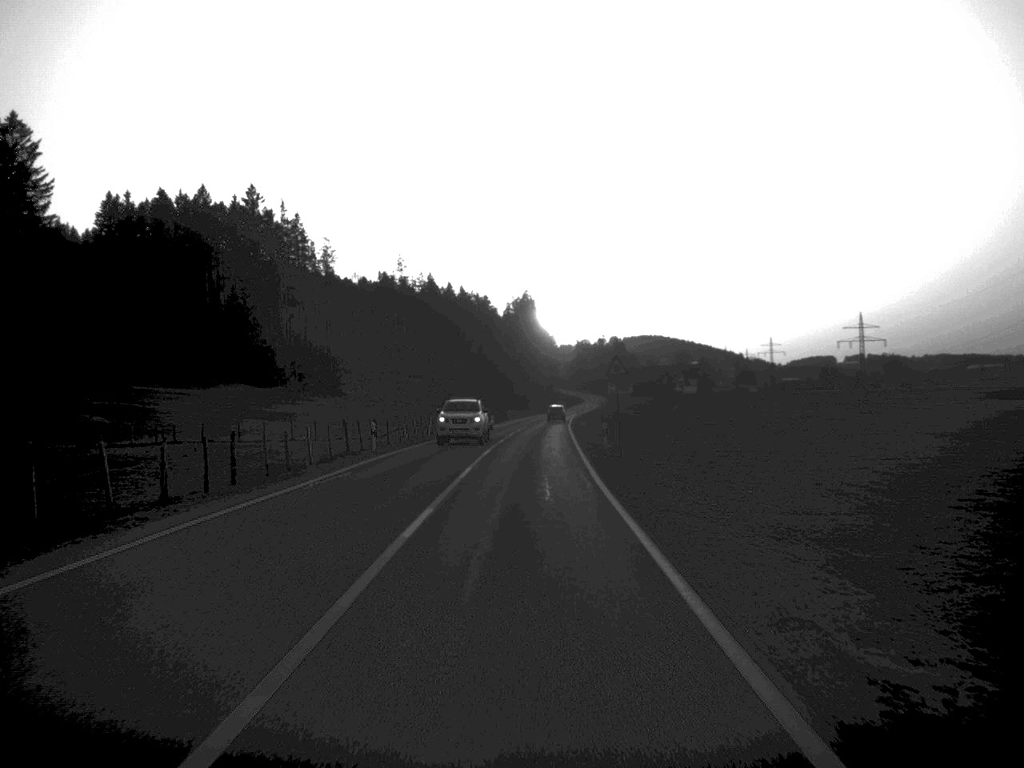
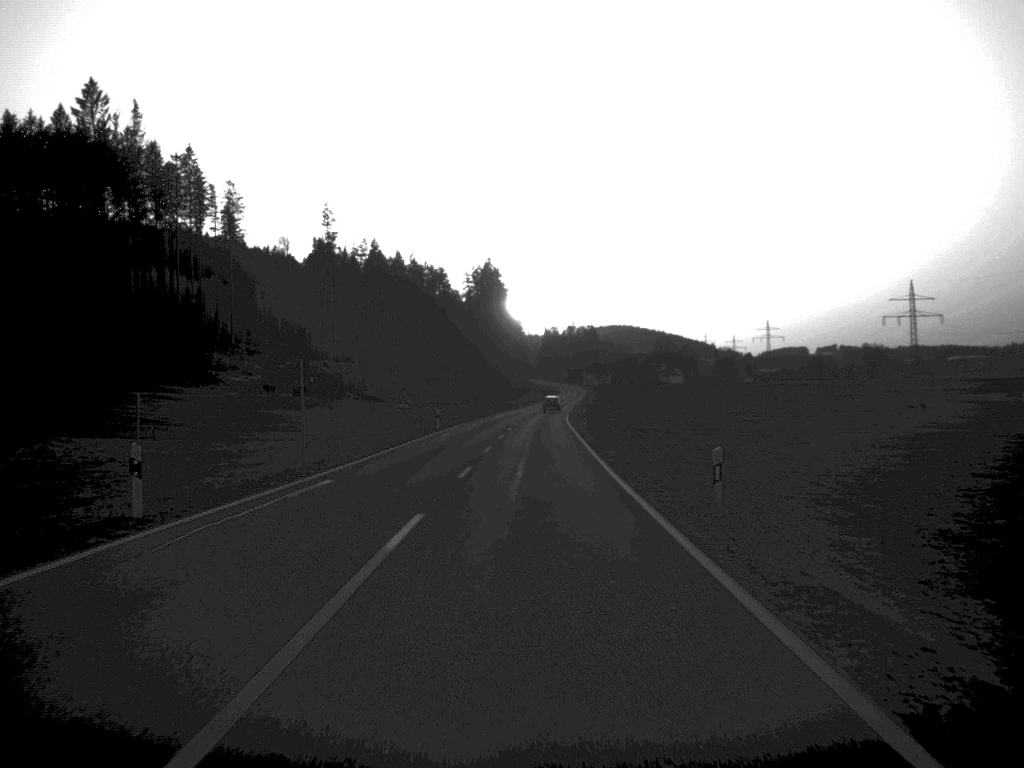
(+1.0, +75.9) m; +2°
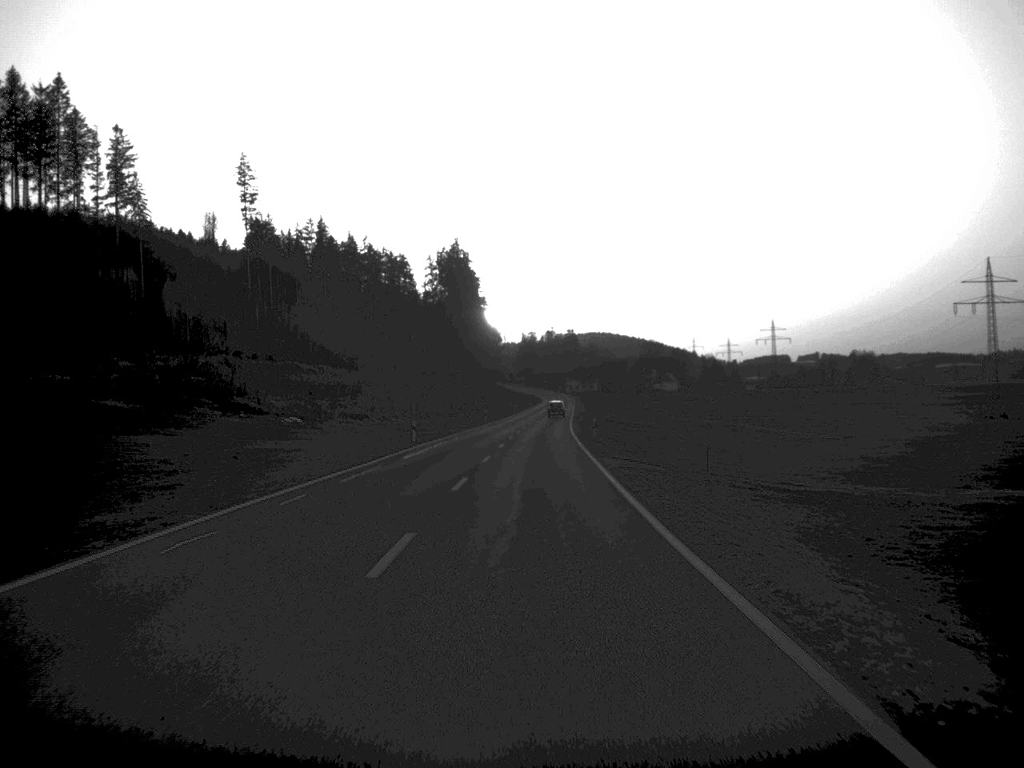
(+0.6, +61.4) m; +1°
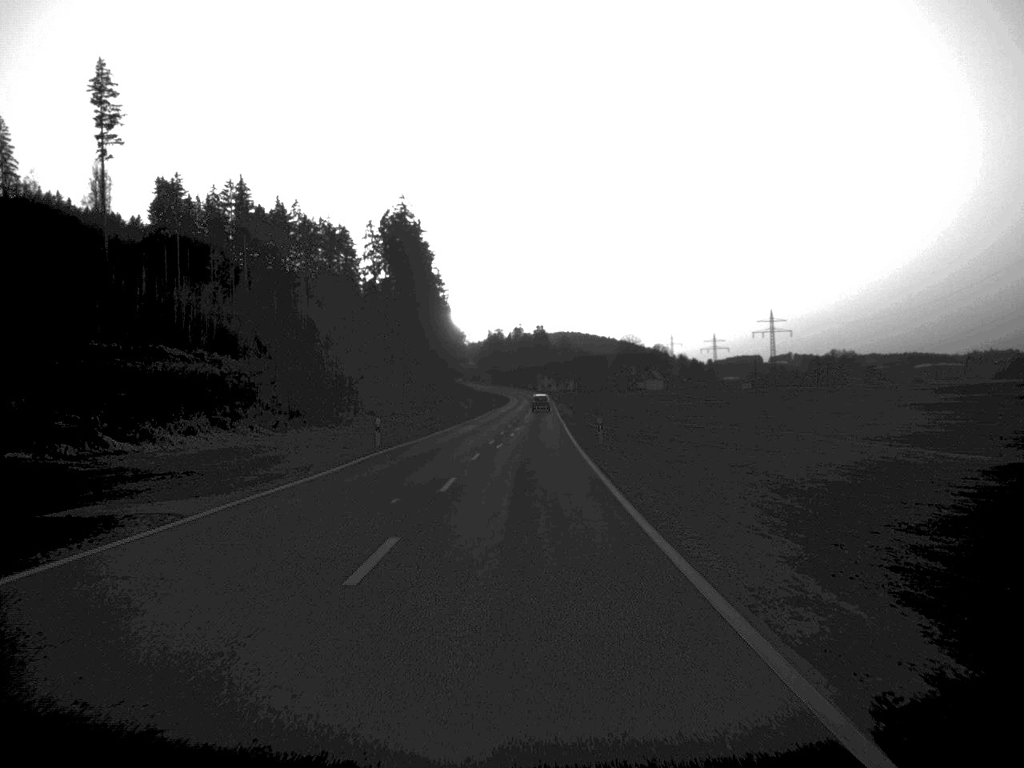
(+0.8, +59.5) m; +2°
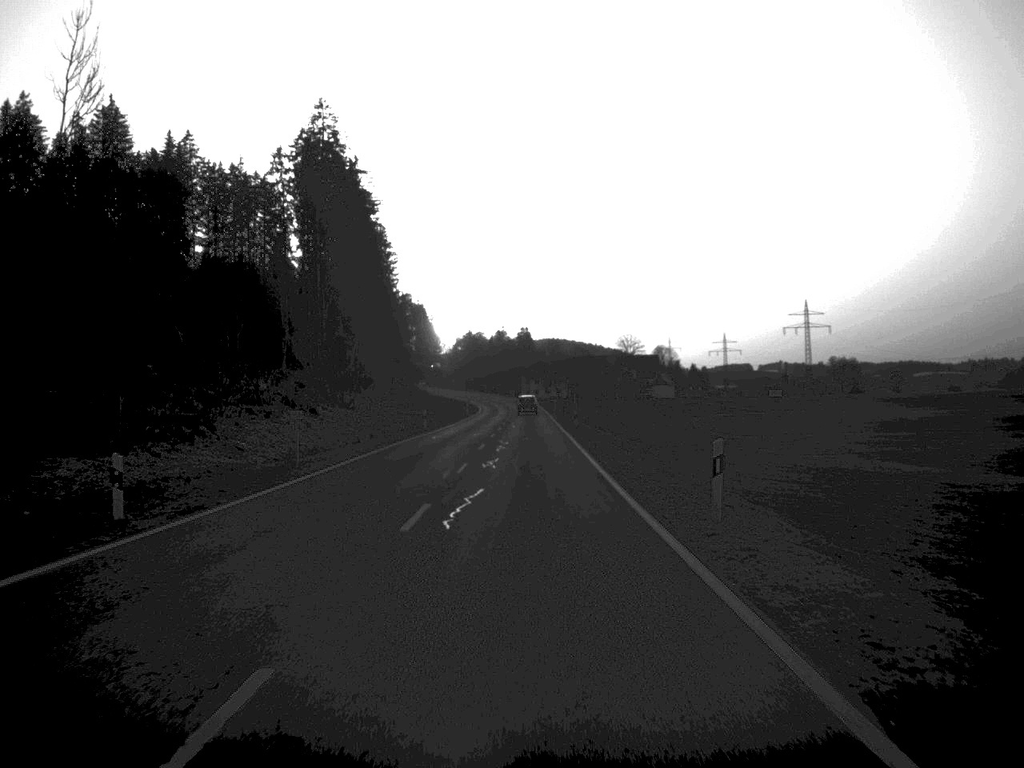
(+0.7, +78.4) m; +1°
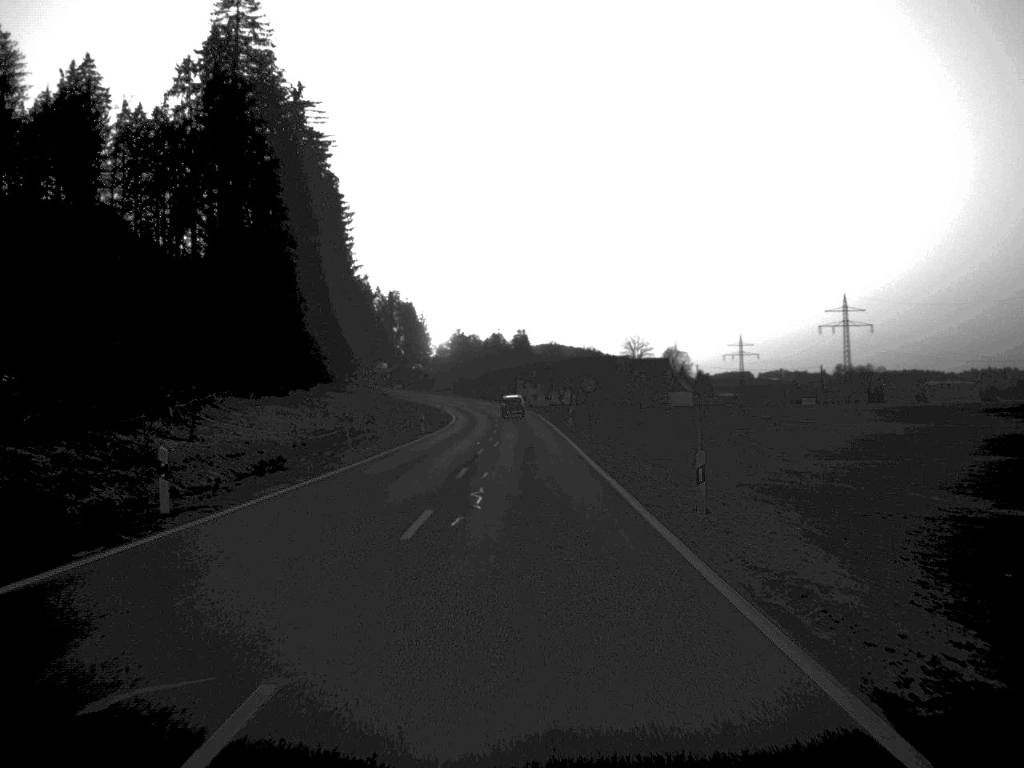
(0.0, +47.7) m; 0°
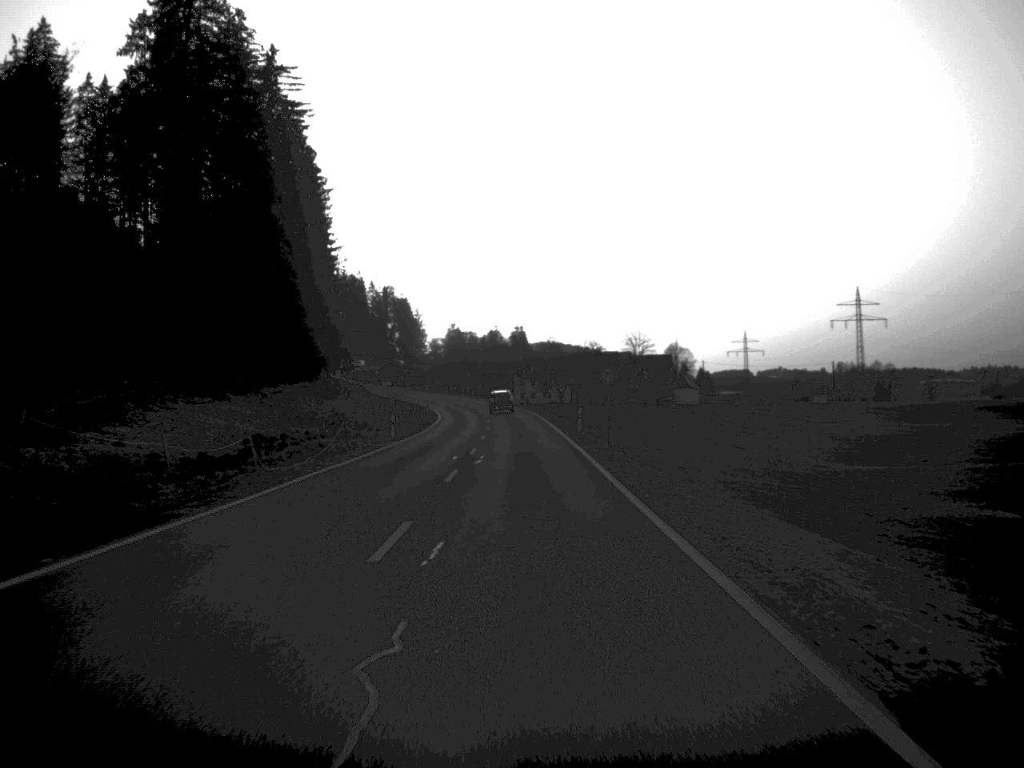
(0.0, +14.6) m; 0°
